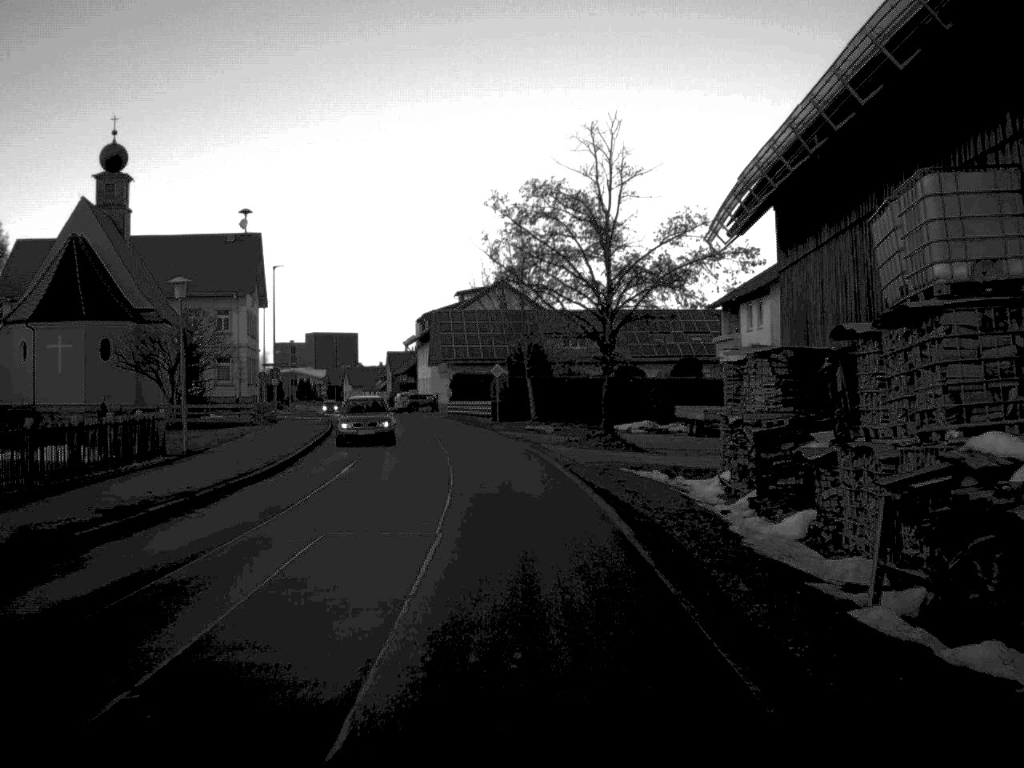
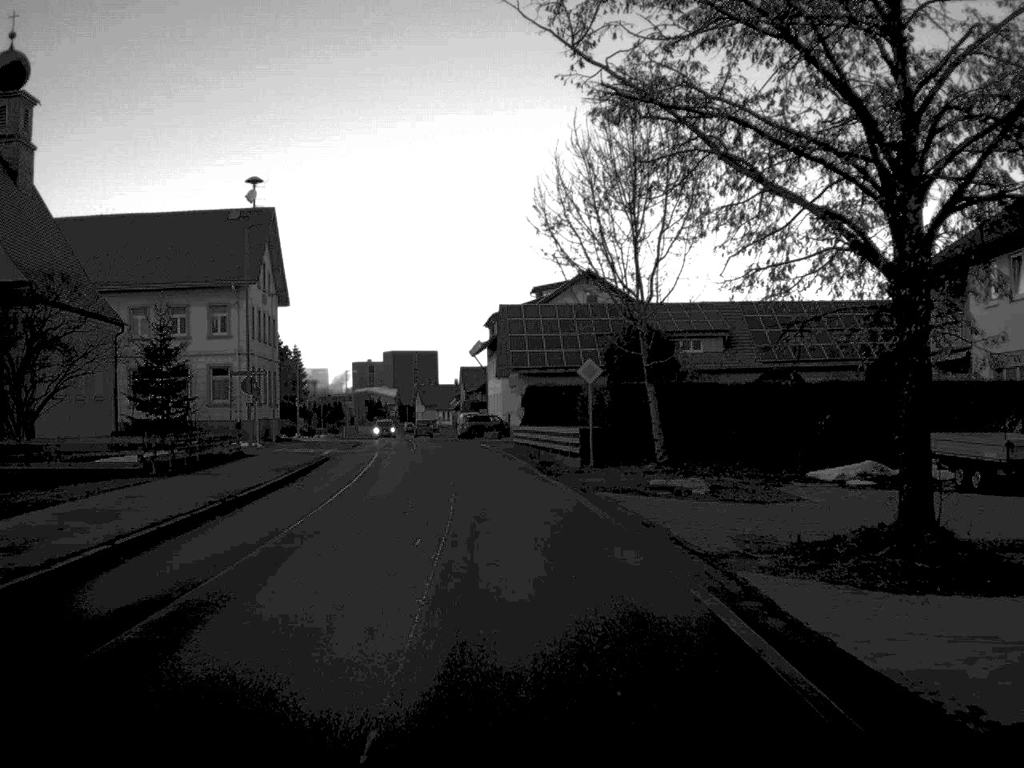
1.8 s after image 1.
(-0.7, +23.8) m; -4°
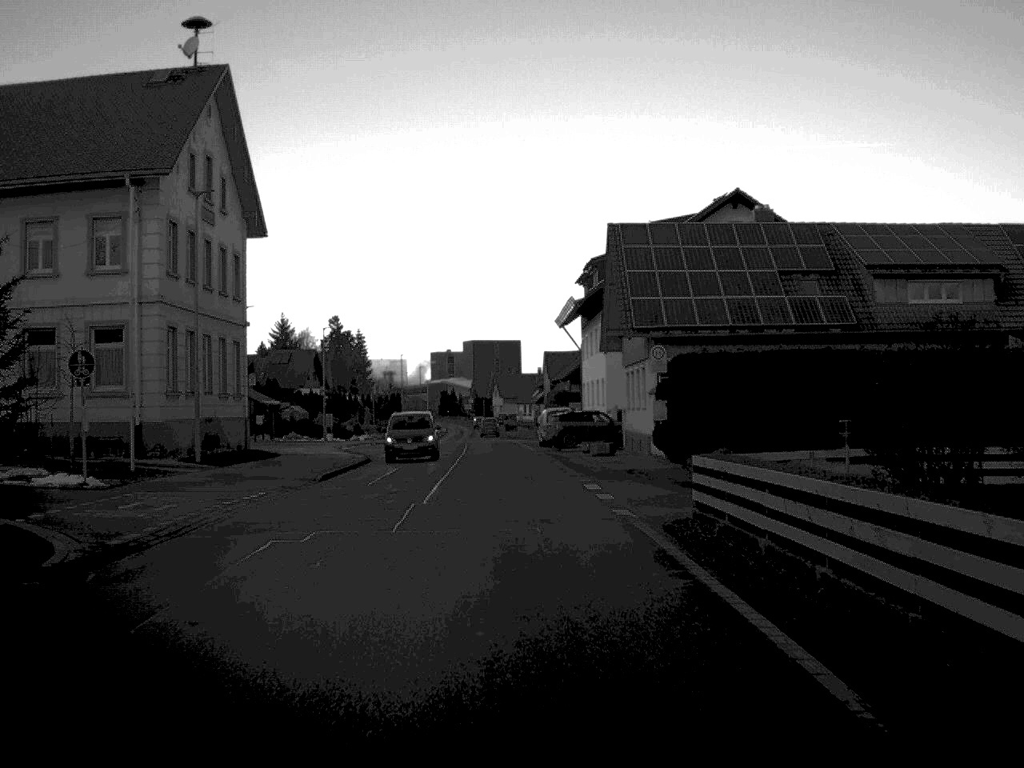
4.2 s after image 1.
(-1.4, +32.2) m; -4°
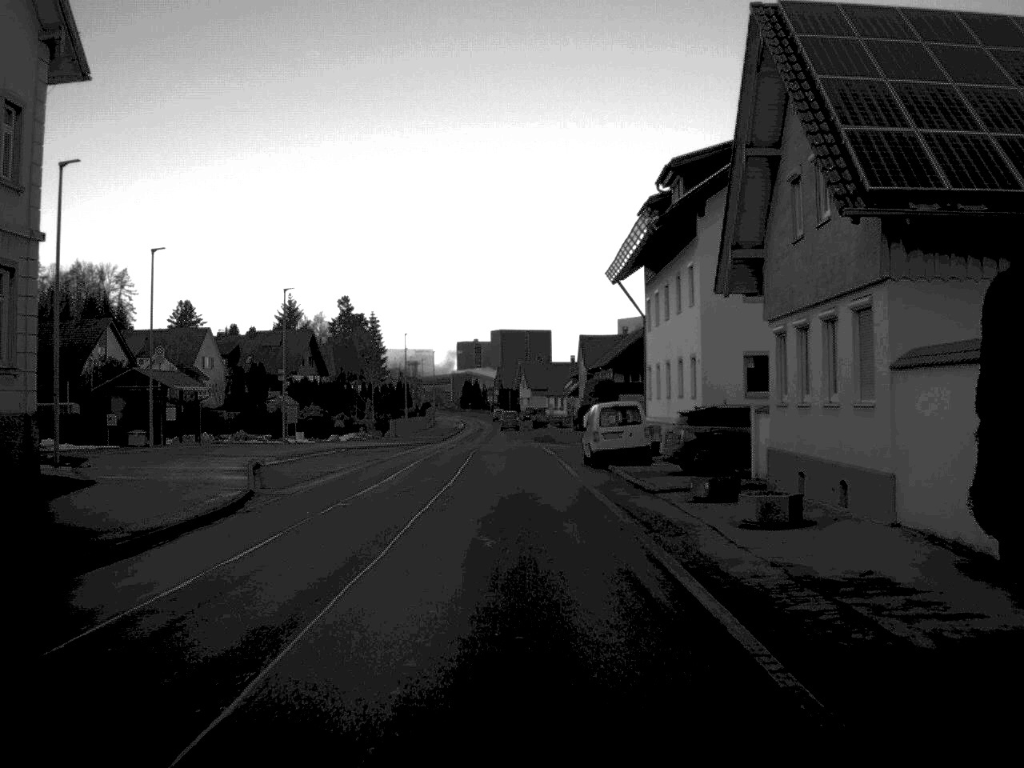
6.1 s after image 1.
(-0.2, +25.1) m; -1°
